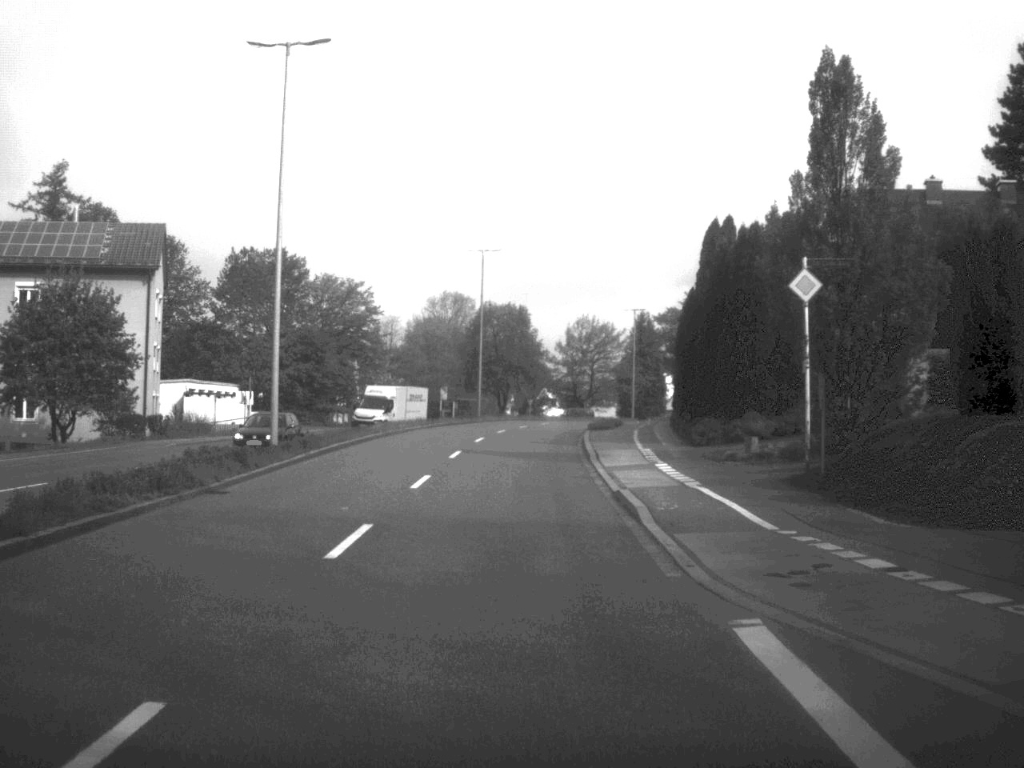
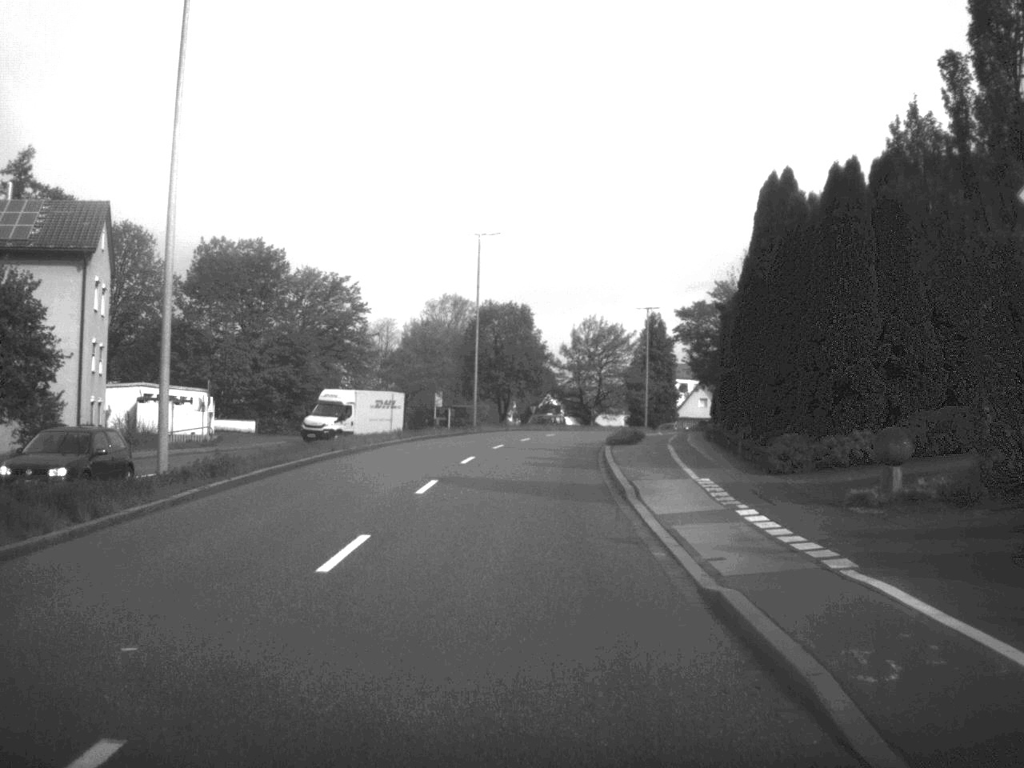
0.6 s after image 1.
(0.0, +9.8) m; 0°
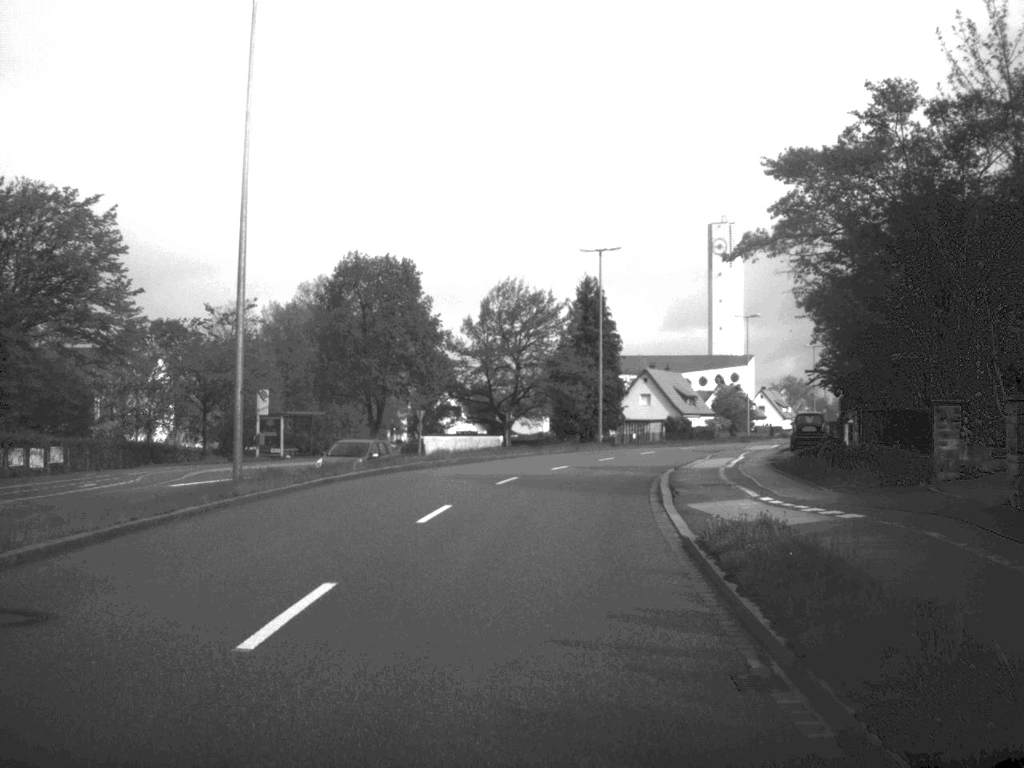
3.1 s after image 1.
(+0.9, +38.6) m; +4°
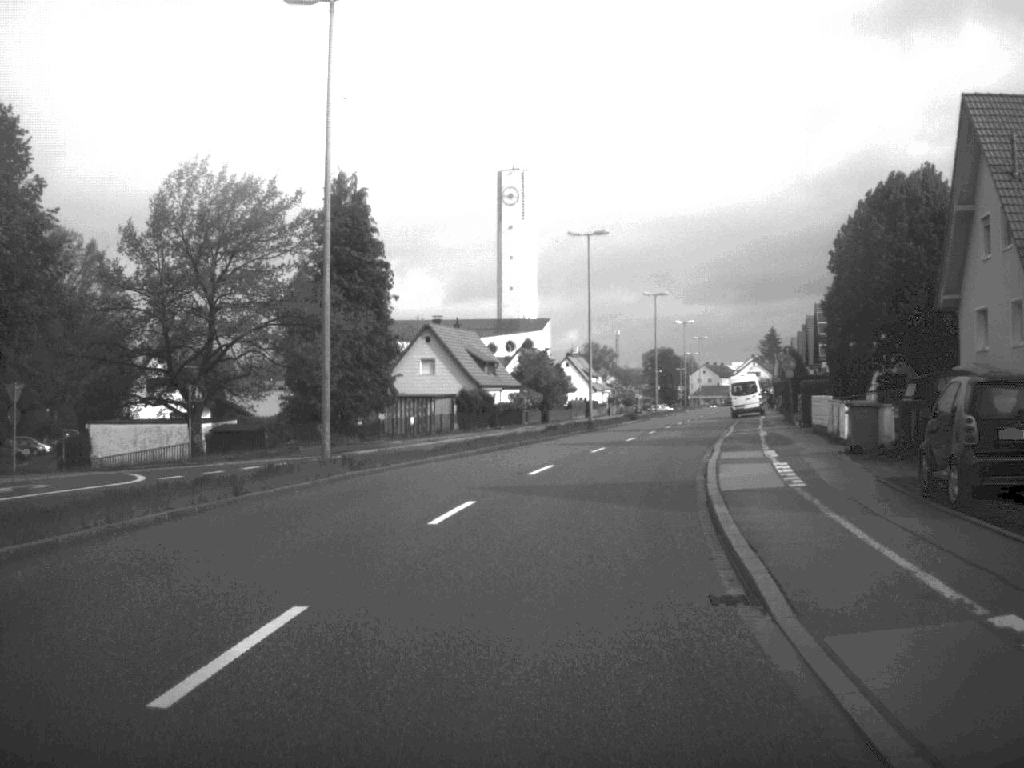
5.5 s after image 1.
(+2.9, +36.7) m; +10°
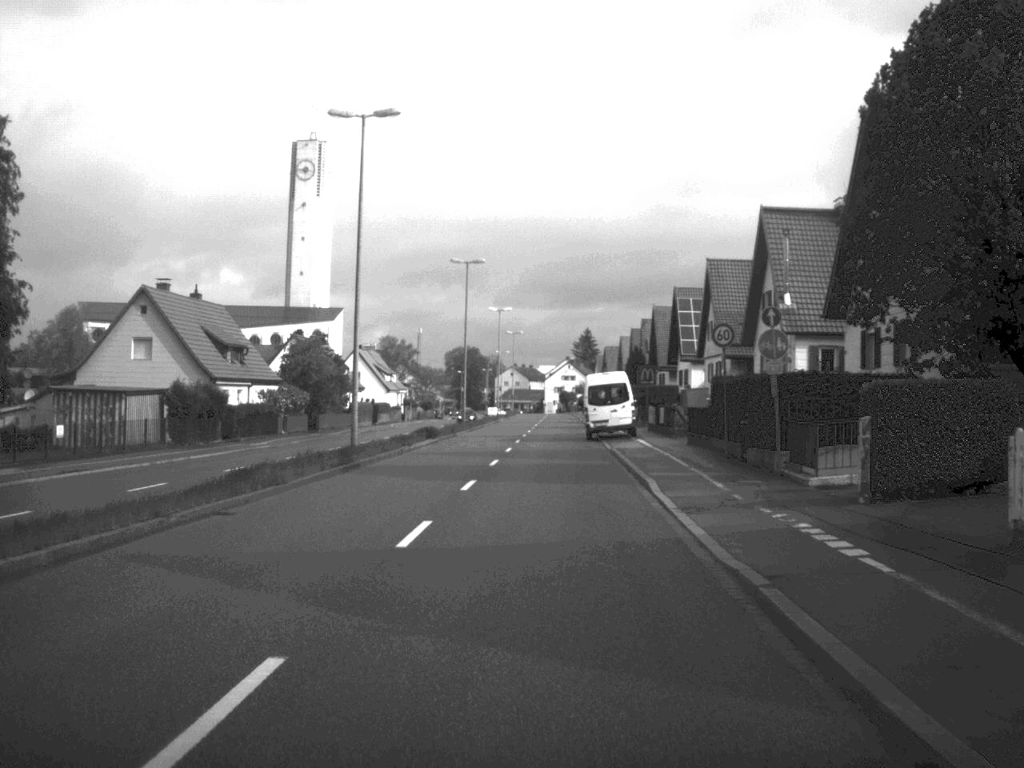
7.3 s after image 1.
(+2.3, +28.5) m; +9°
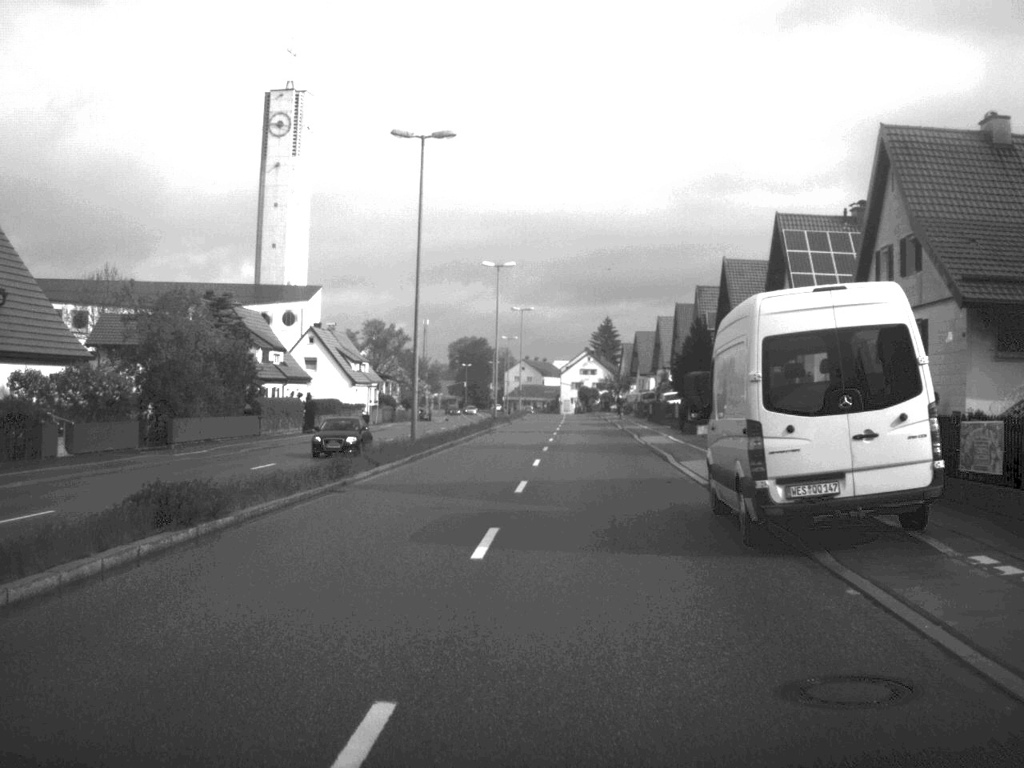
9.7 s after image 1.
(+0.2, +36.7) m; -1°
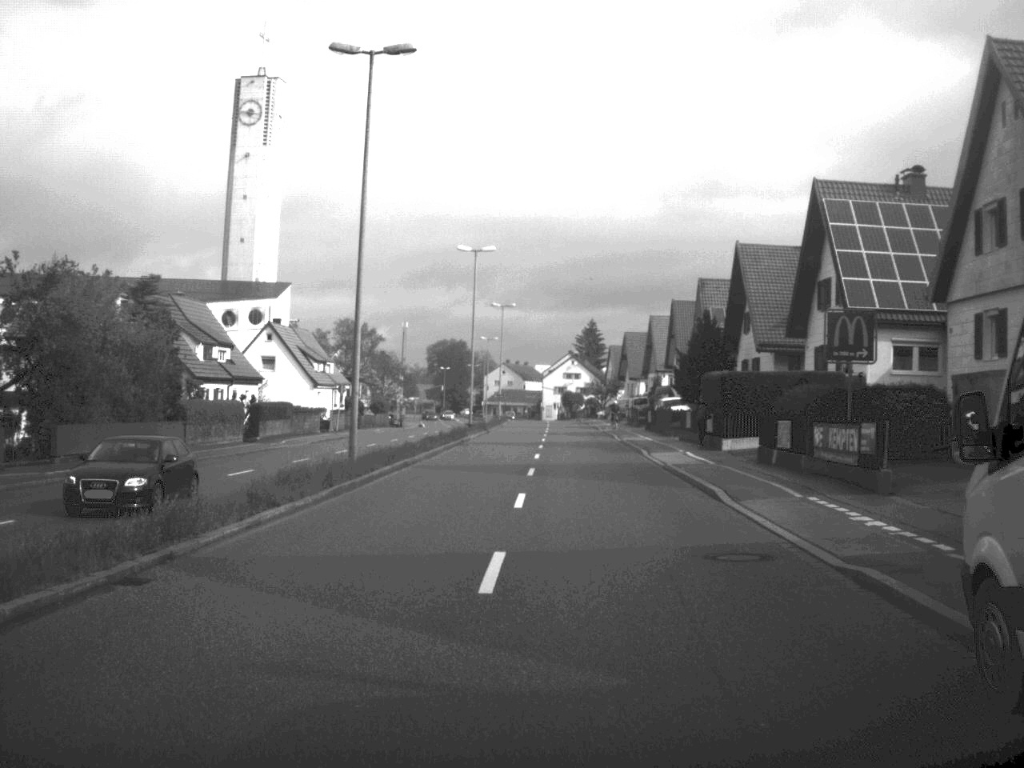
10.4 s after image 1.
(0.0, +10.7) m; +1°
